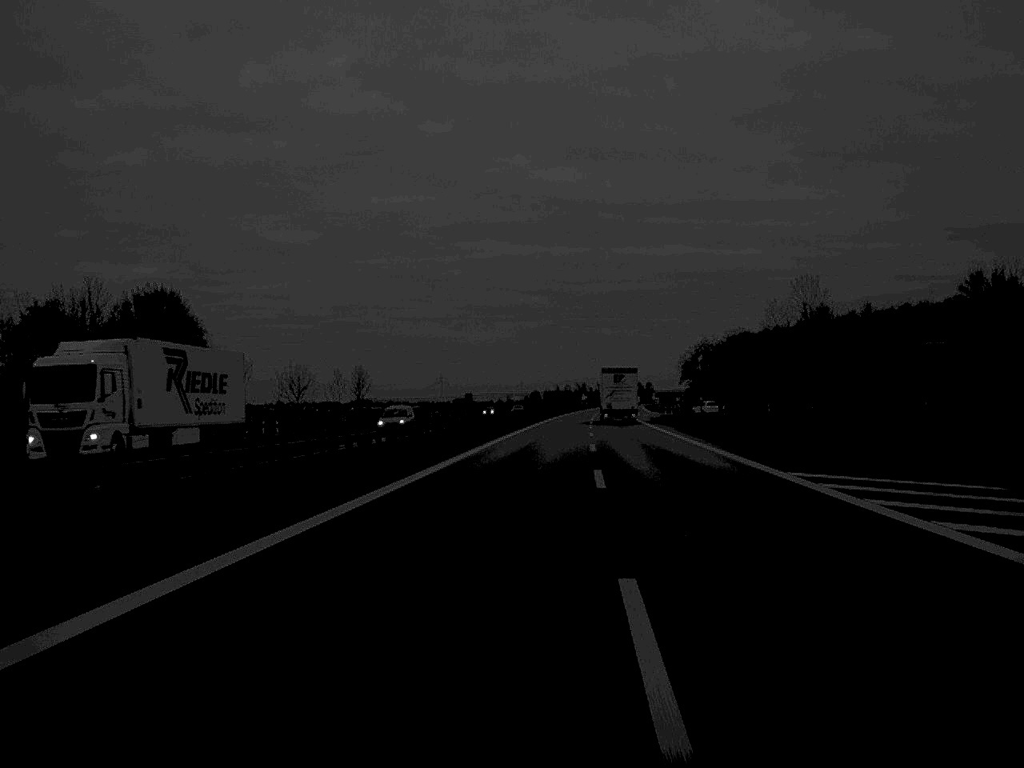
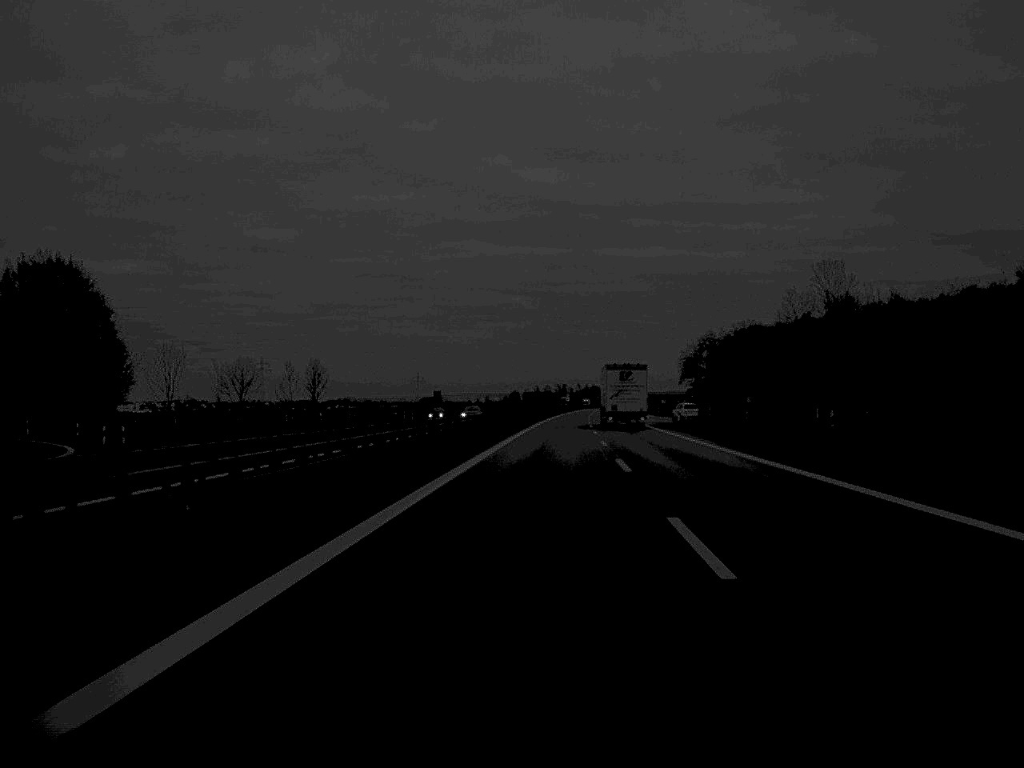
(+0.2, +30.3) m; +1°
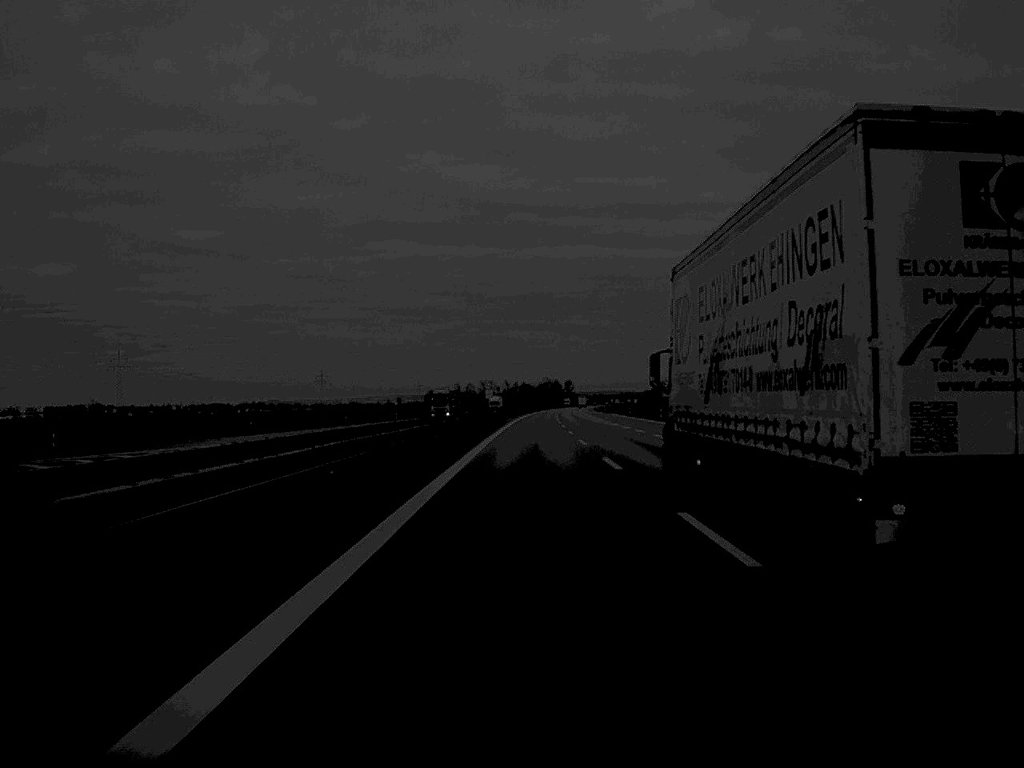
(+5.8, +160.4) m; +3°
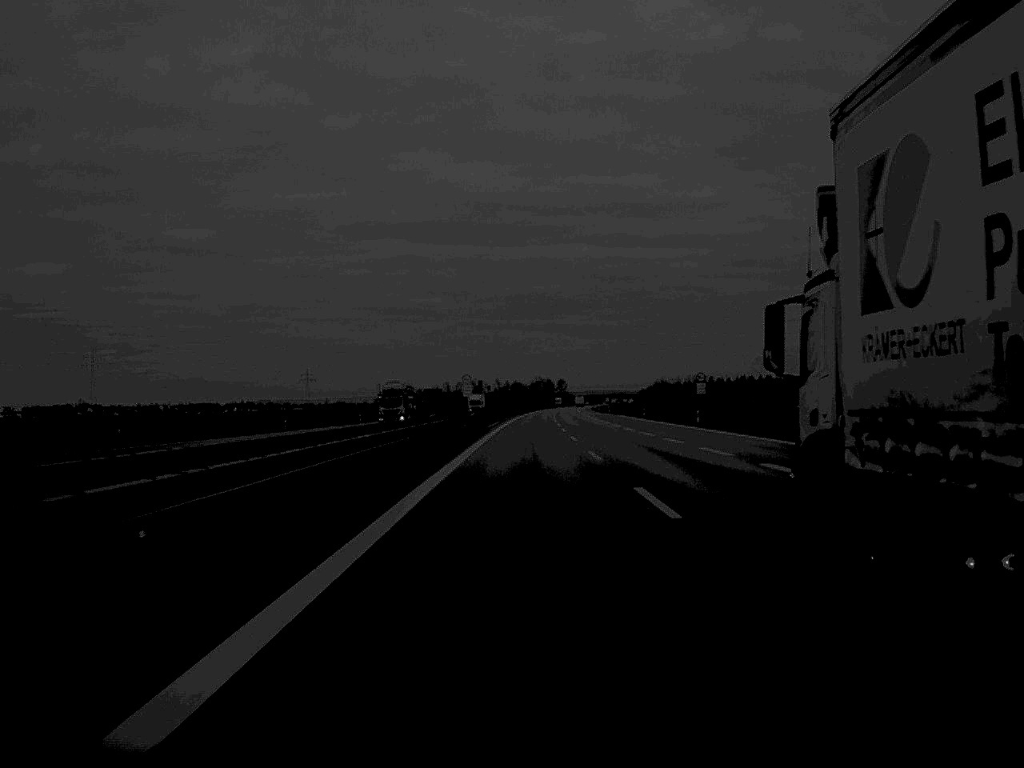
(+0.1, +31.0) m; 0°
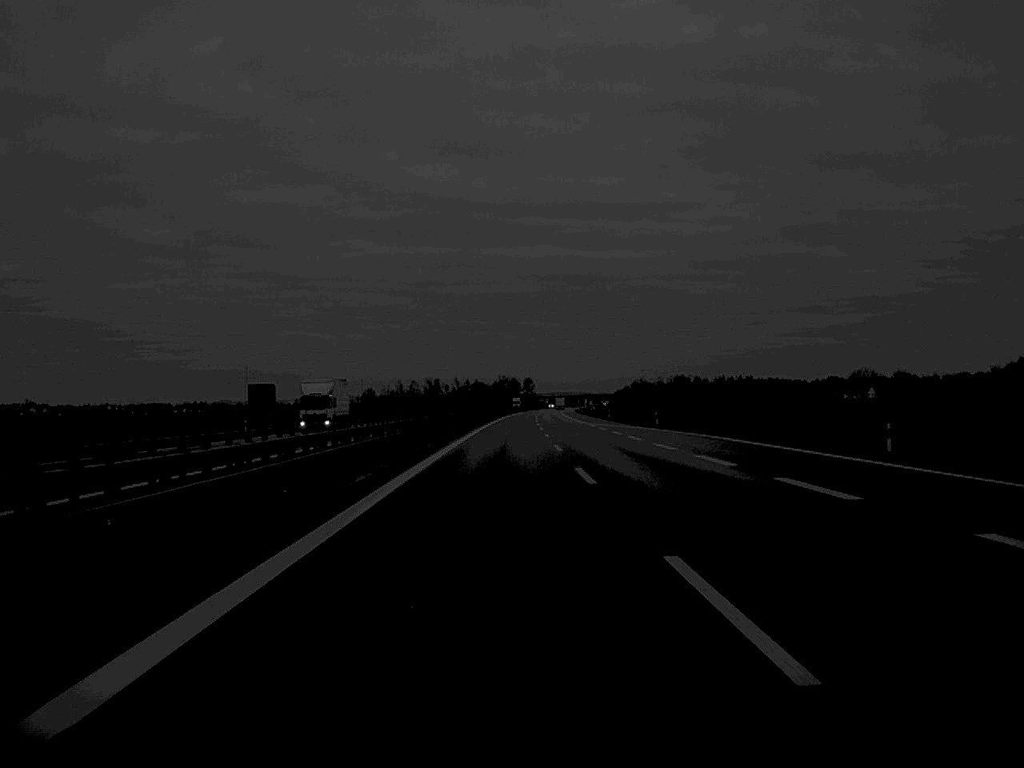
(+0.8, +101.1) m; +2°
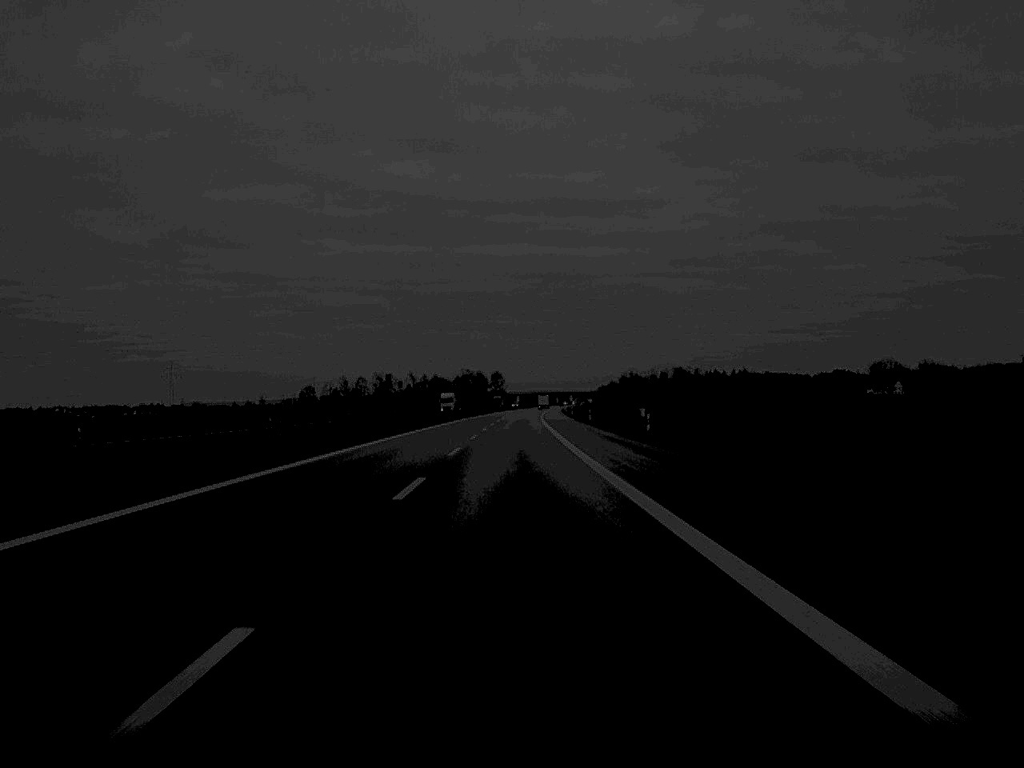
(+2.7, +129.2) m; +1°
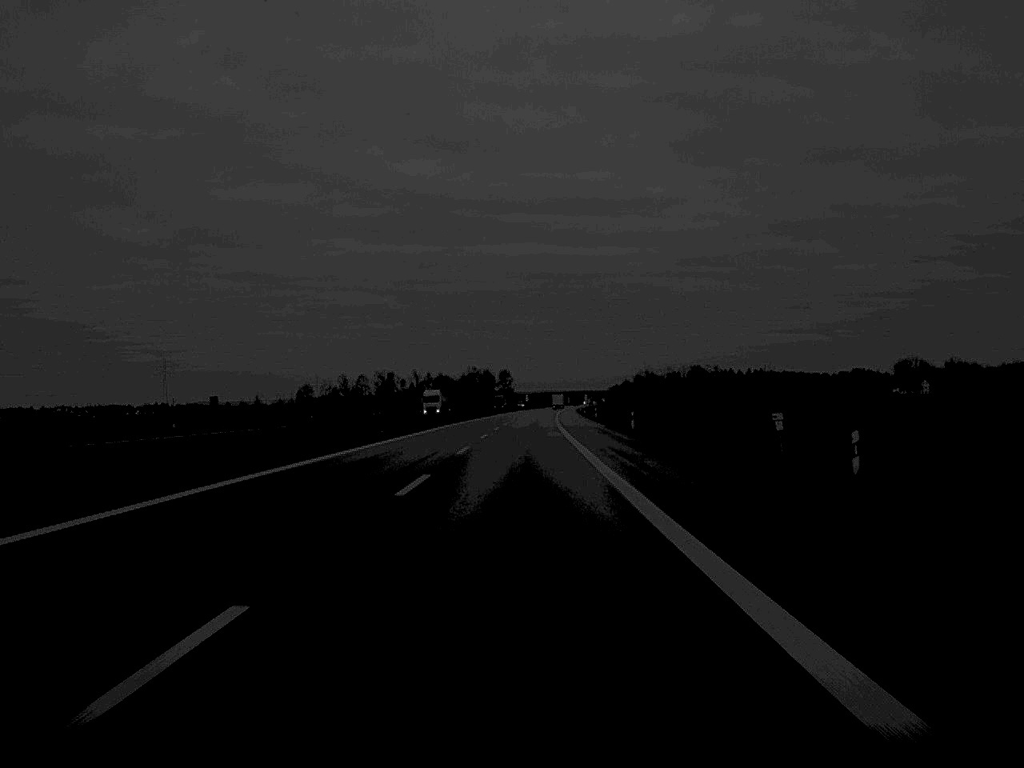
(-0.1, +36.2) m; 0°
